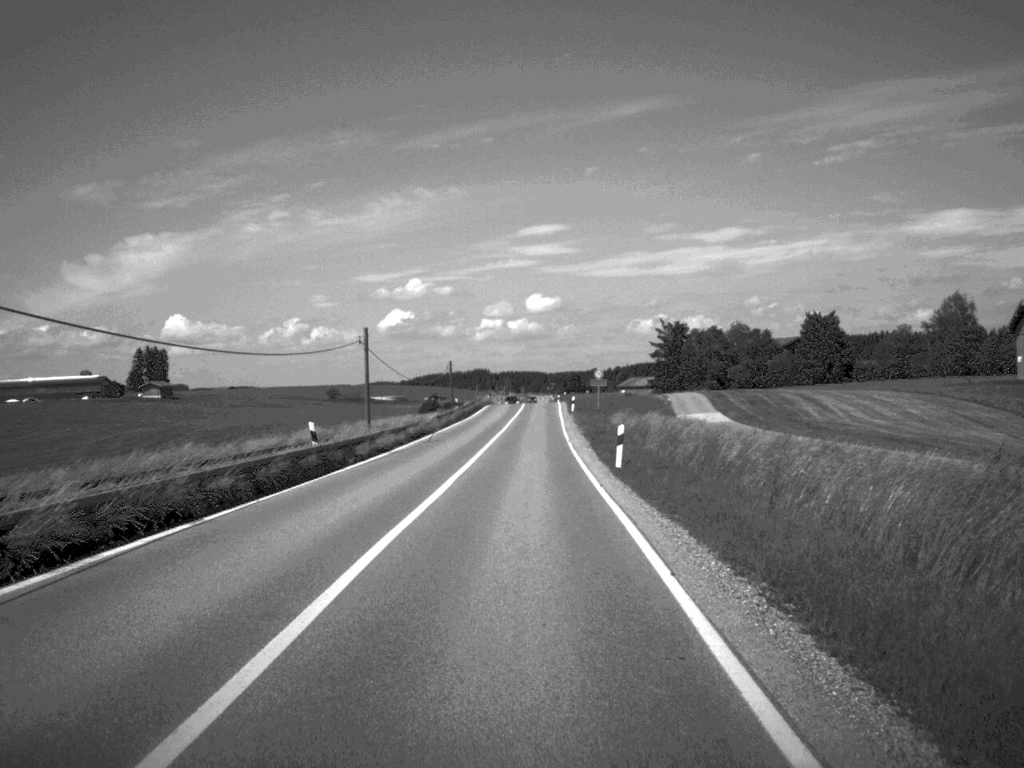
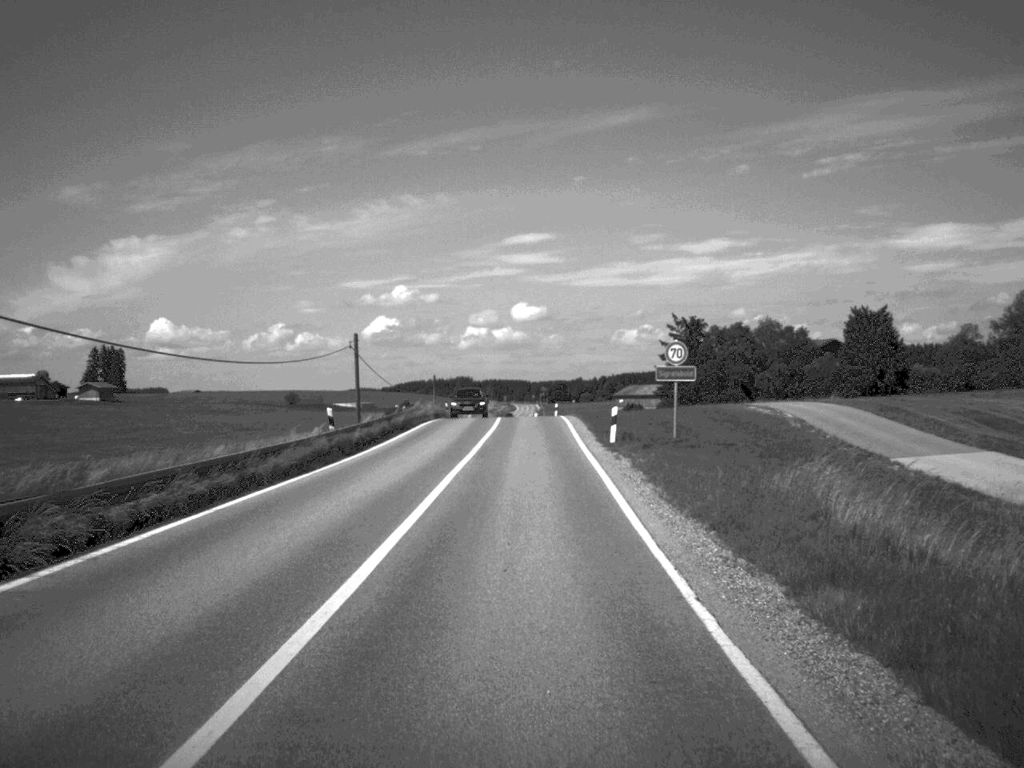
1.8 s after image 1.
(+0.2, +45.8) m; +1°
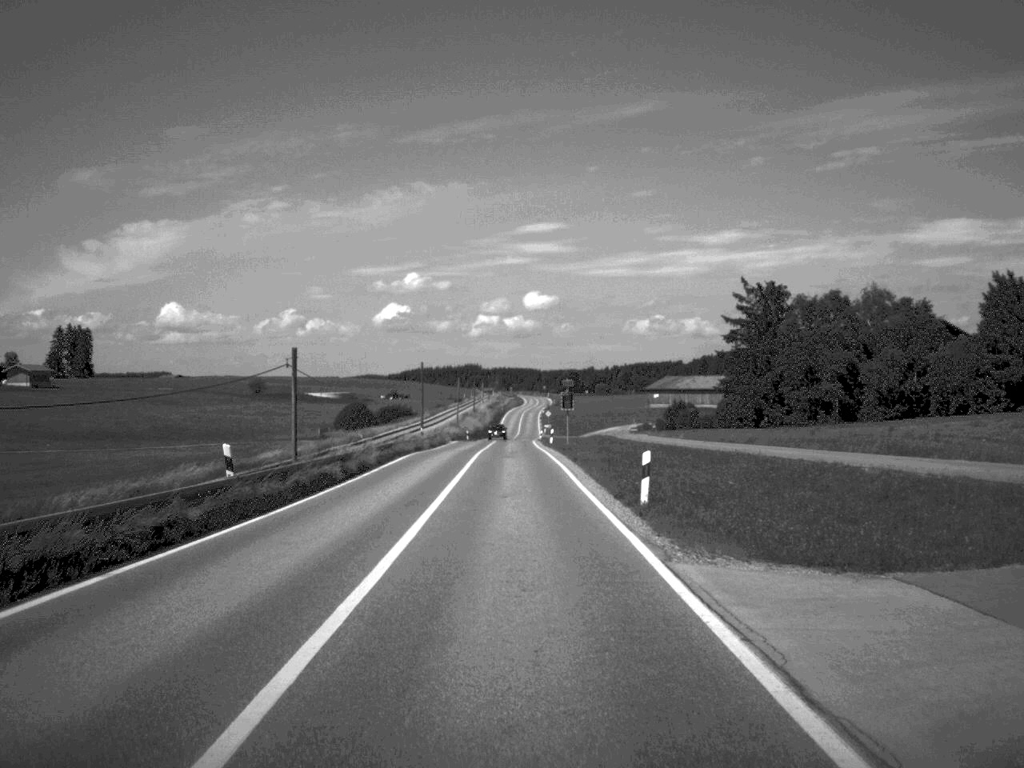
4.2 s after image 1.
(0.0, +60.0) m; -1°
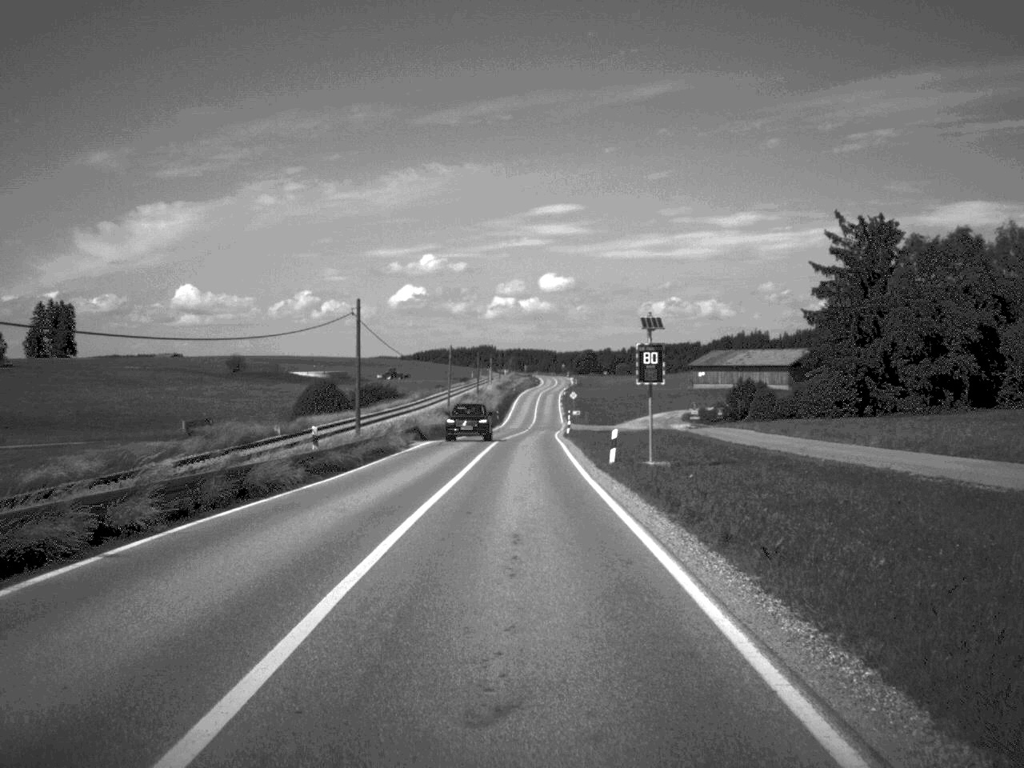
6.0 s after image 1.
(-0.4, +39.6) m; -1°
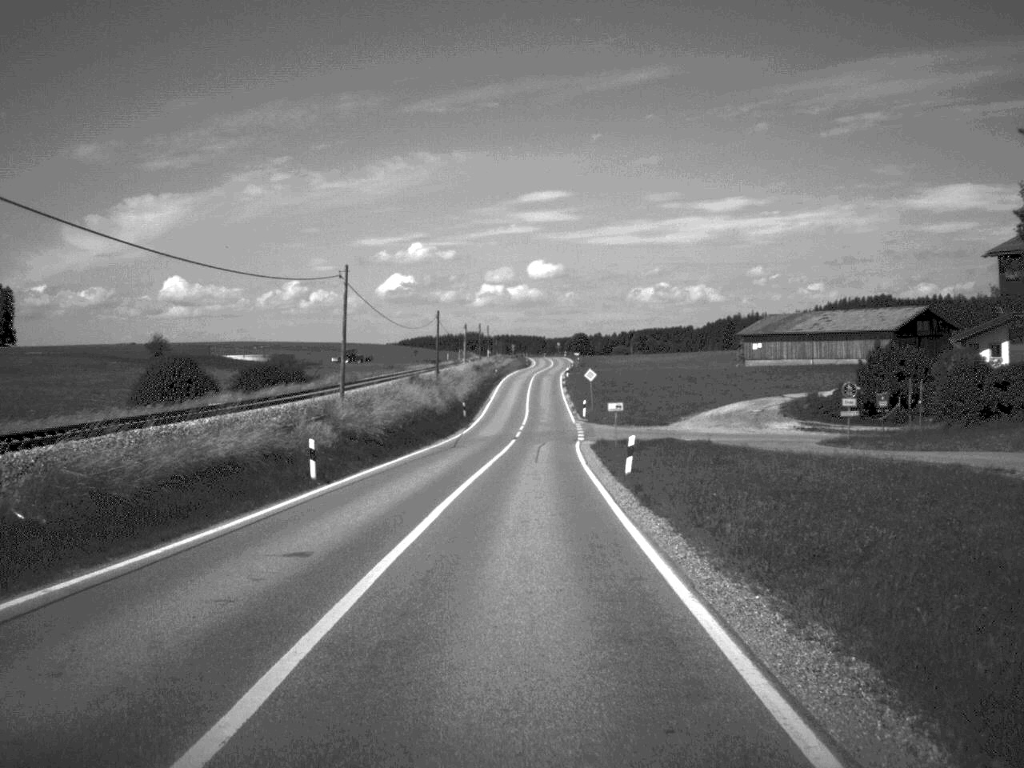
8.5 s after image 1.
(+0.1, +52.1) m; 0°
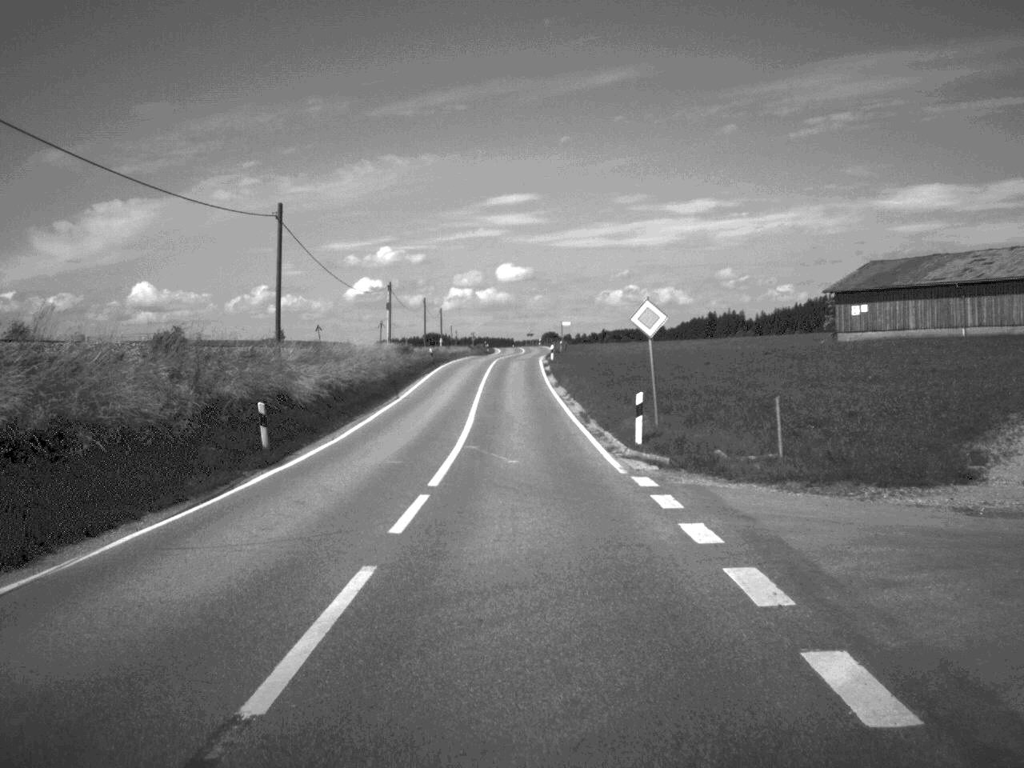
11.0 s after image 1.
(+0.6, +51.8) m; +1°
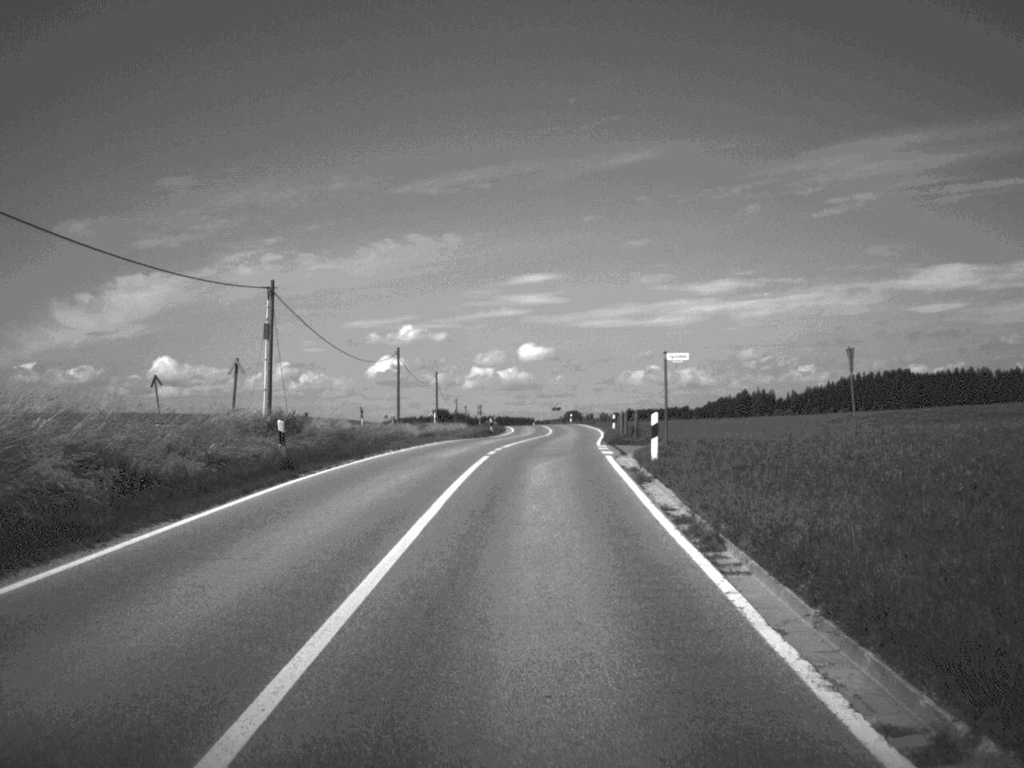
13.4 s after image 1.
(-0.5, +49.9) m; -1°
